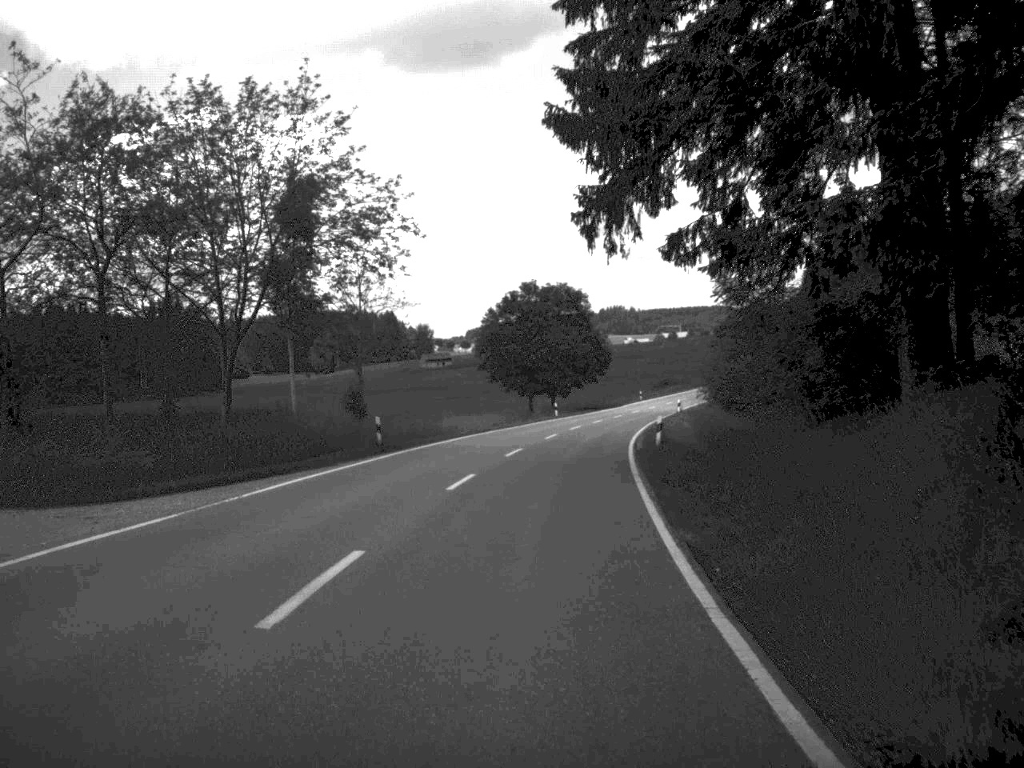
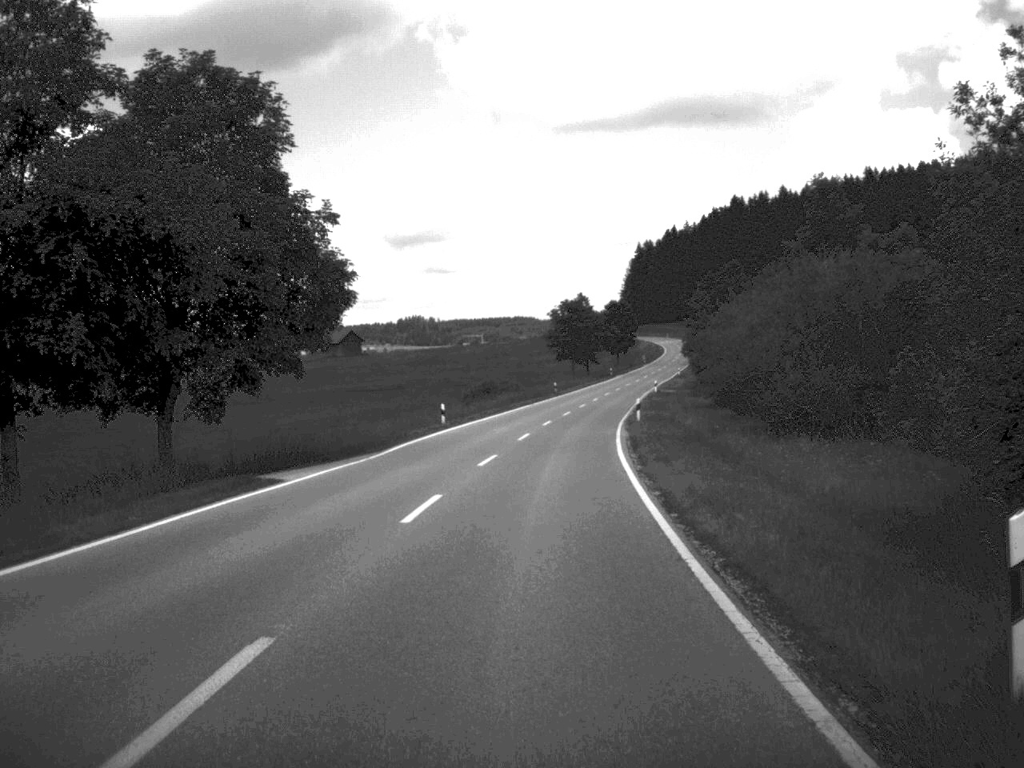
(+6.2, +74.3) m; +9°
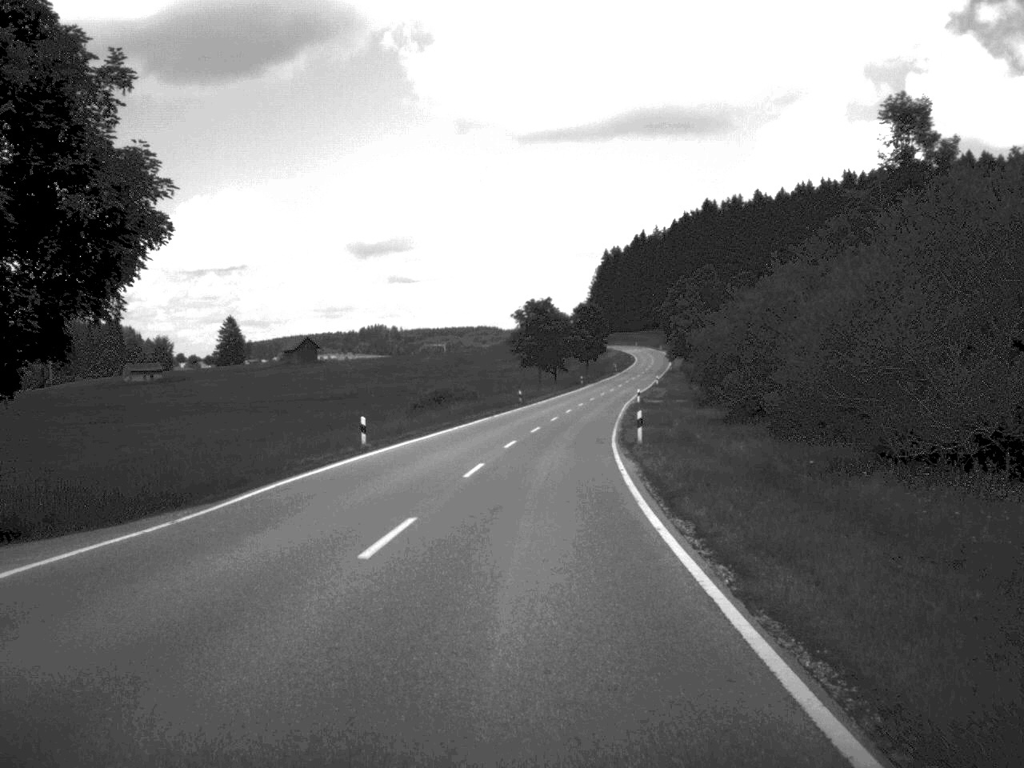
(+0.2, +14.8) m; +2°
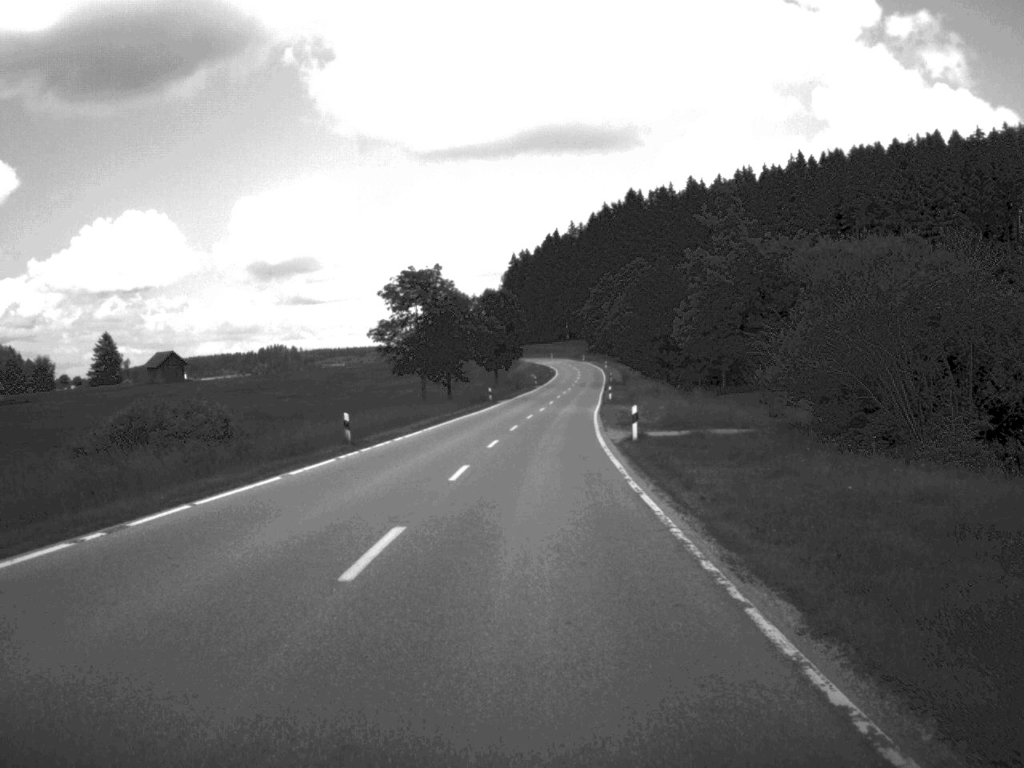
(+1.8, +48.7) m; +4°
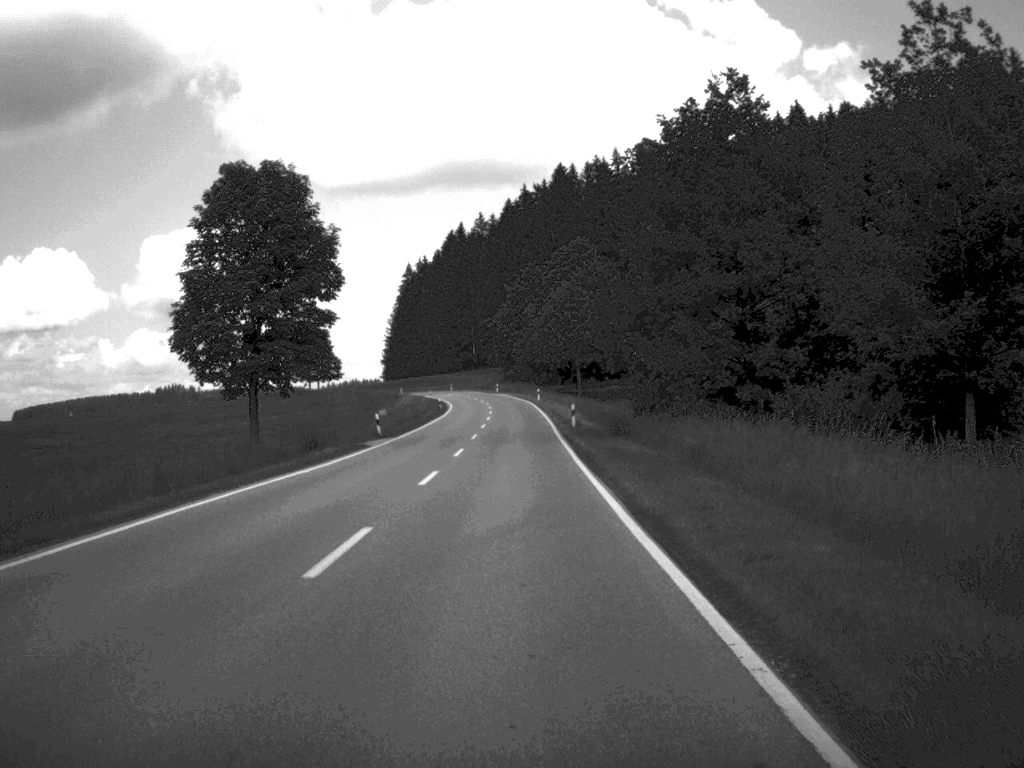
(+3.1, +80.9) m; +4°
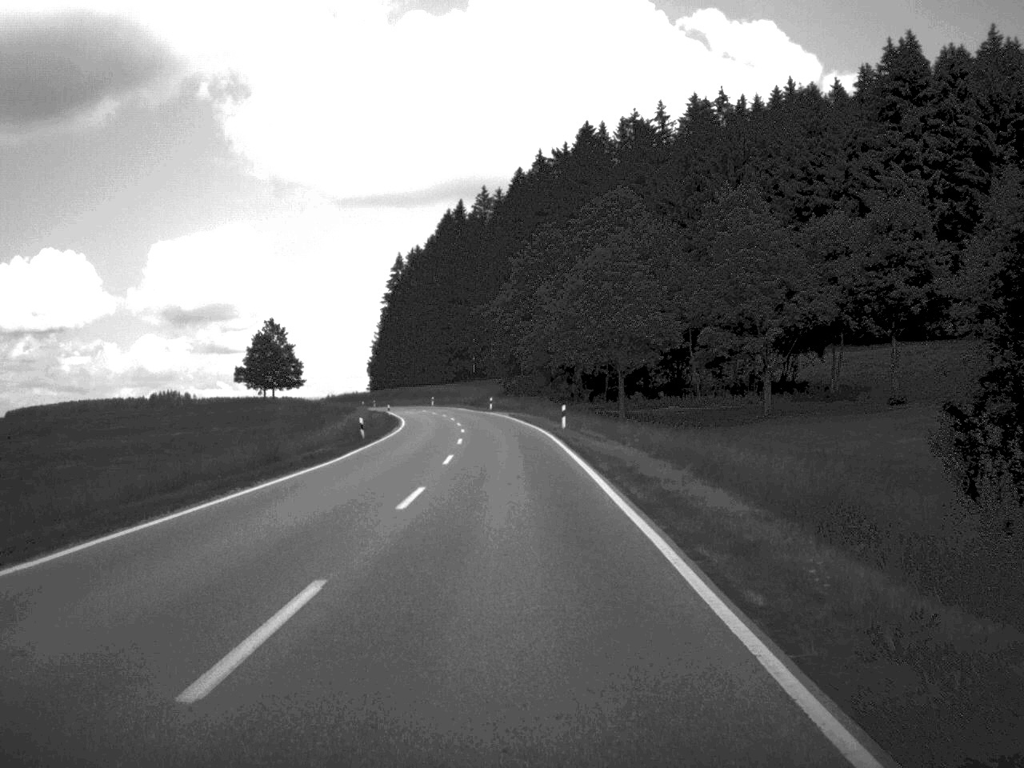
(-0.3, +51.3) m; 0°
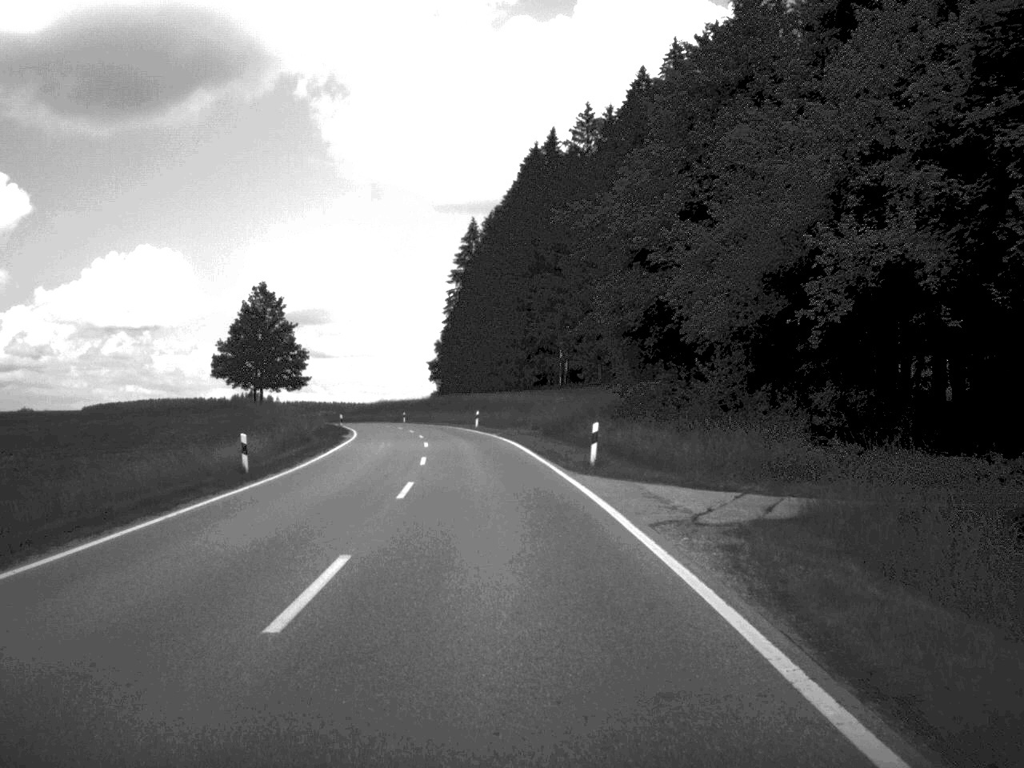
(-2.1, +68.2) m; -5°
